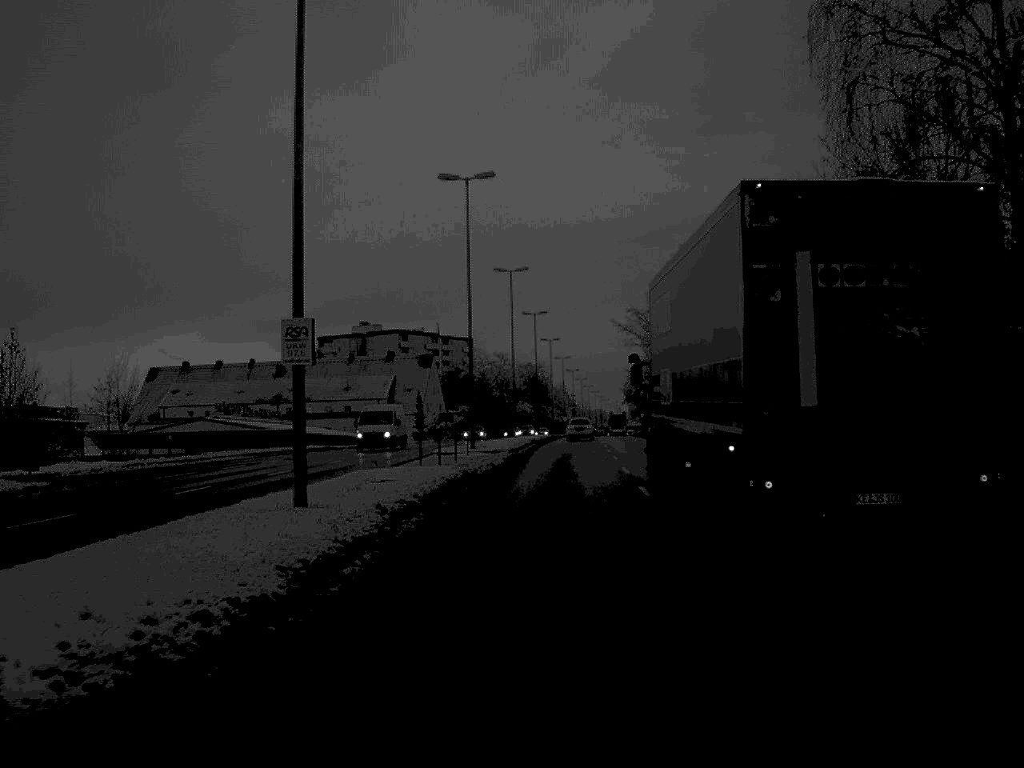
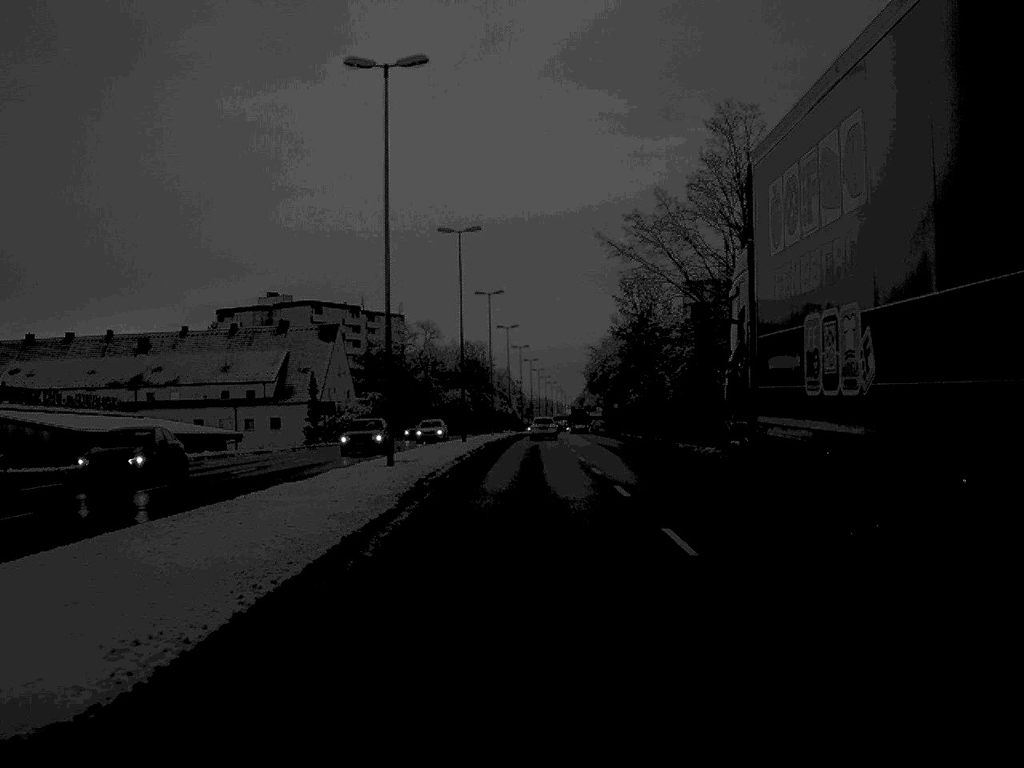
(+1.2, +45.0) m; +2°
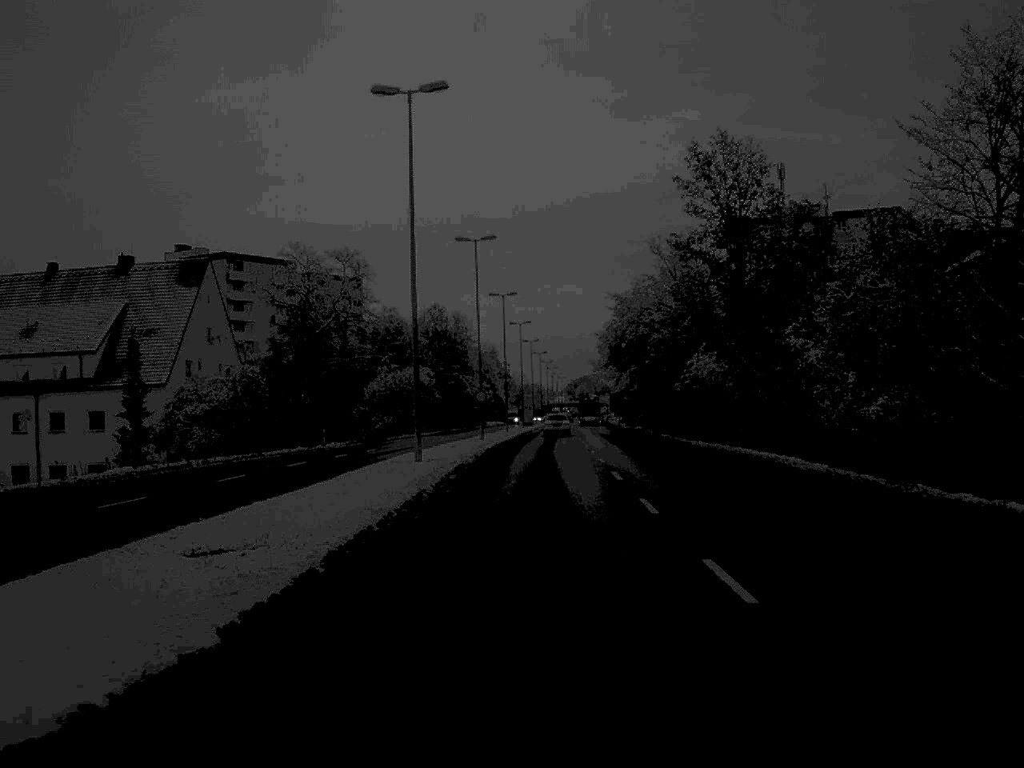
(+0.2, +56.7) m; 0°
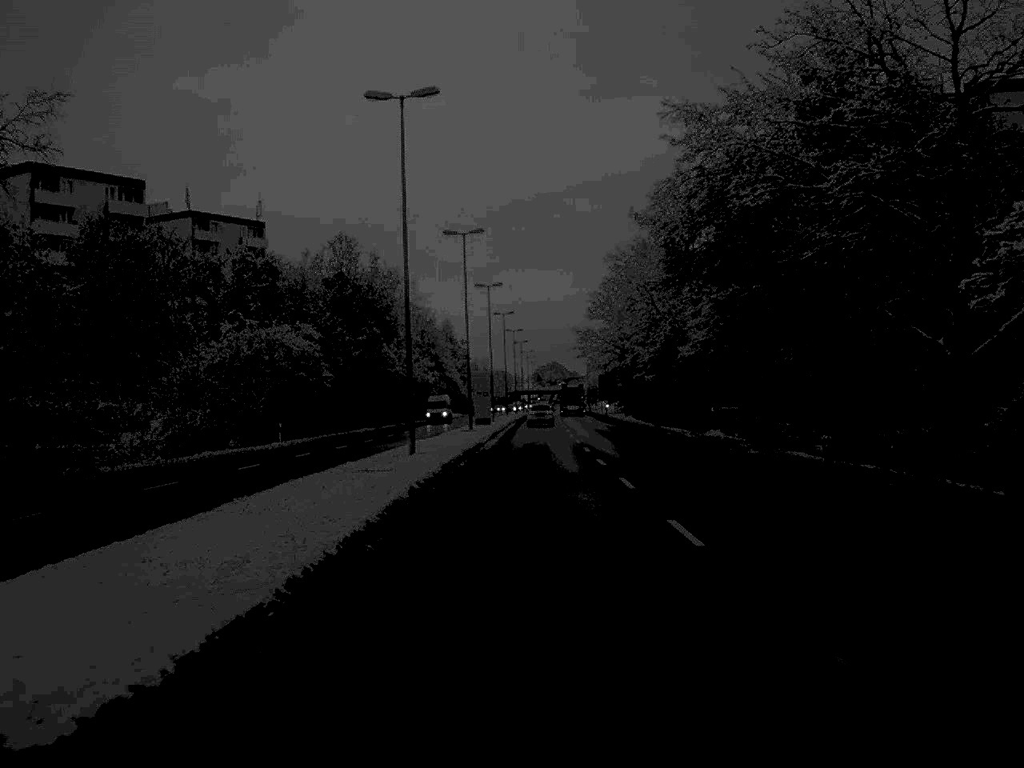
(+0.8, +58.7) m; +2°
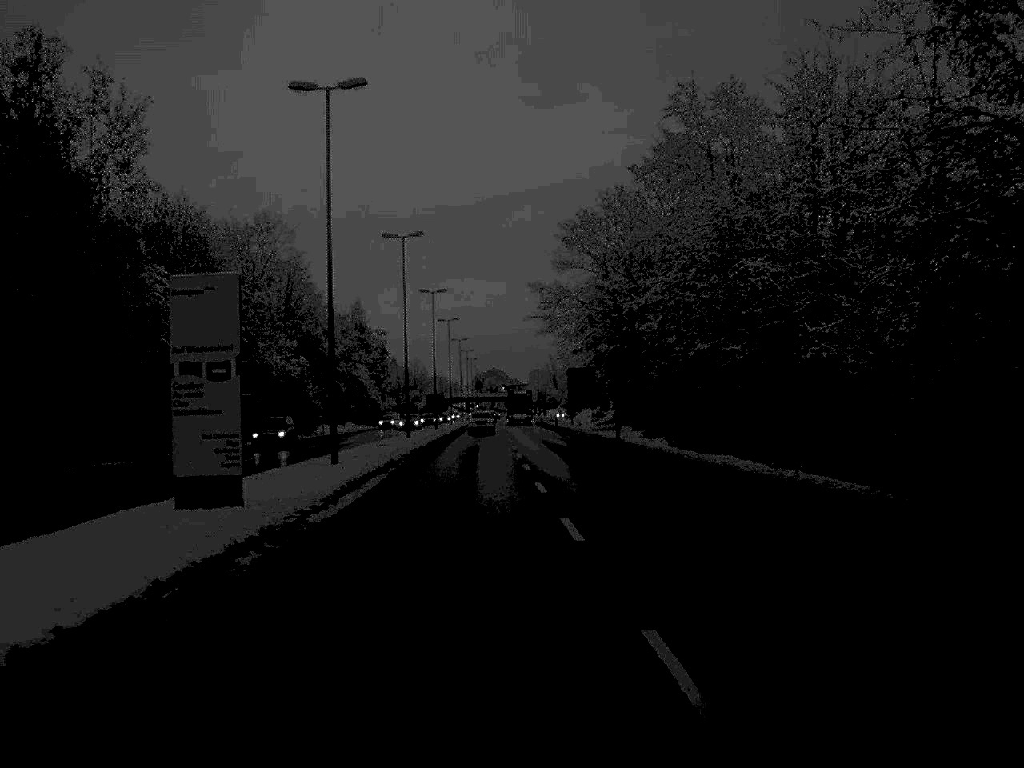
(+1.0, +61.4) m; +3°
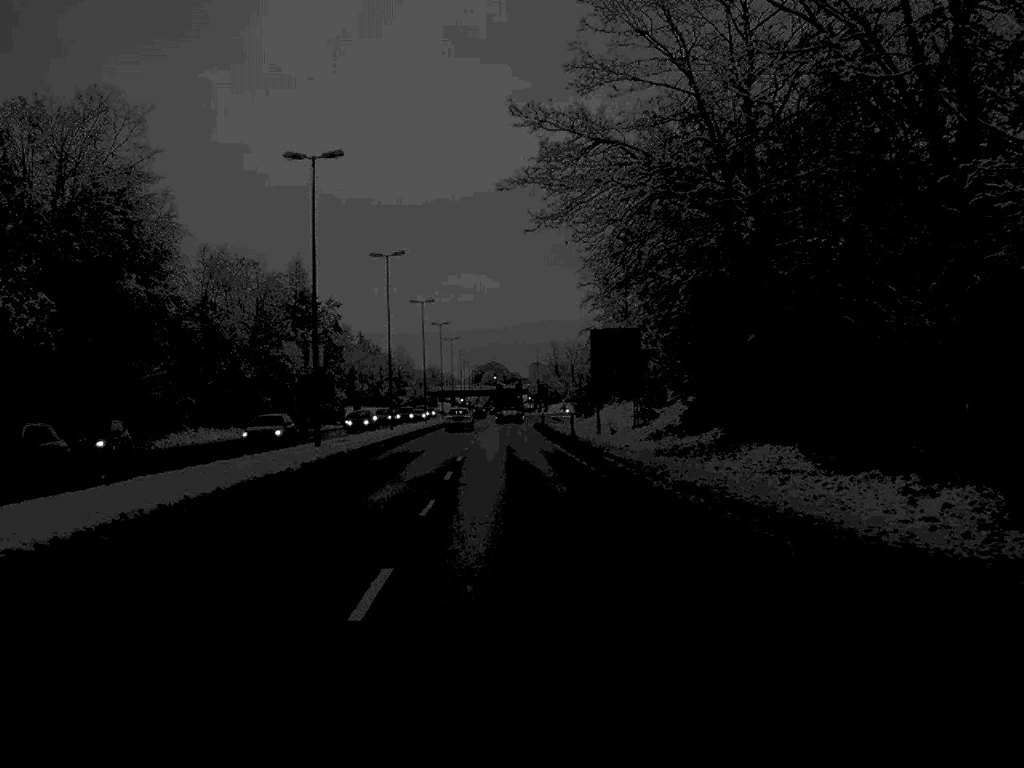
(+0.5, +49.9) m; 0°
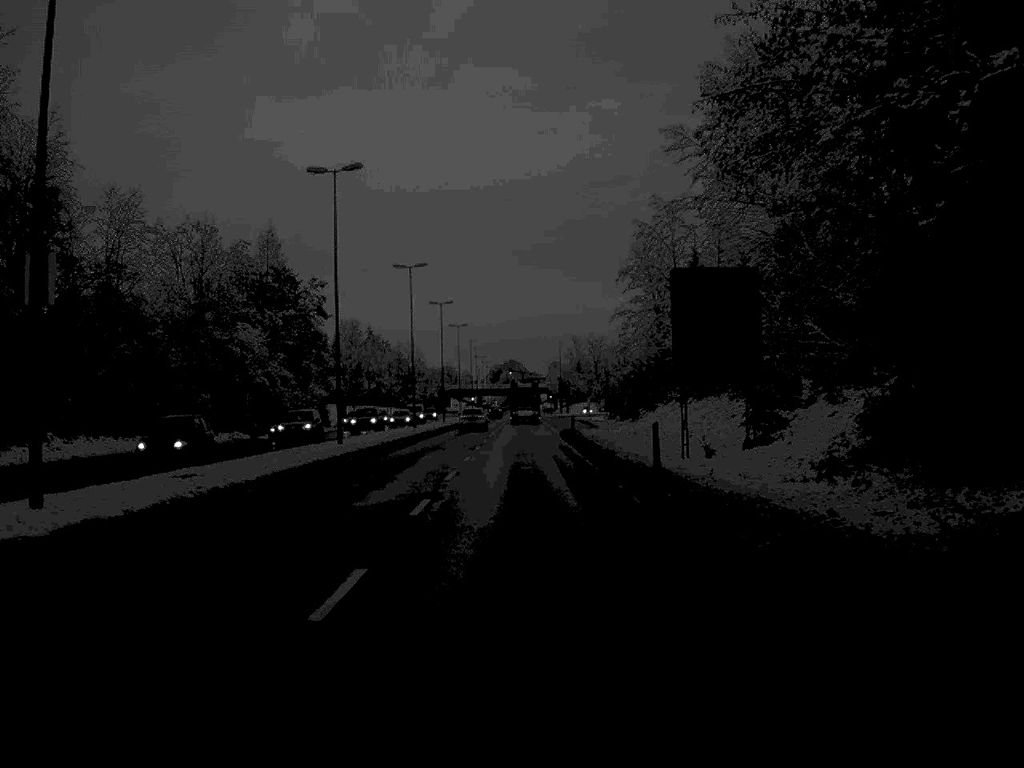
(-0.2, +26.9) m; -1°
